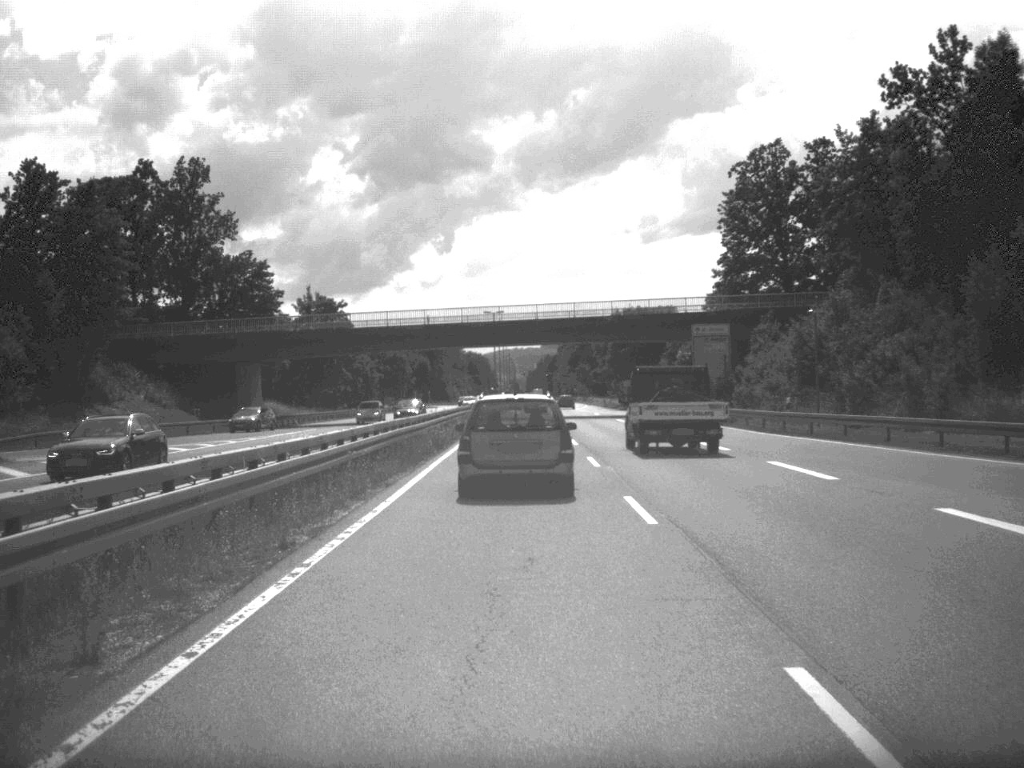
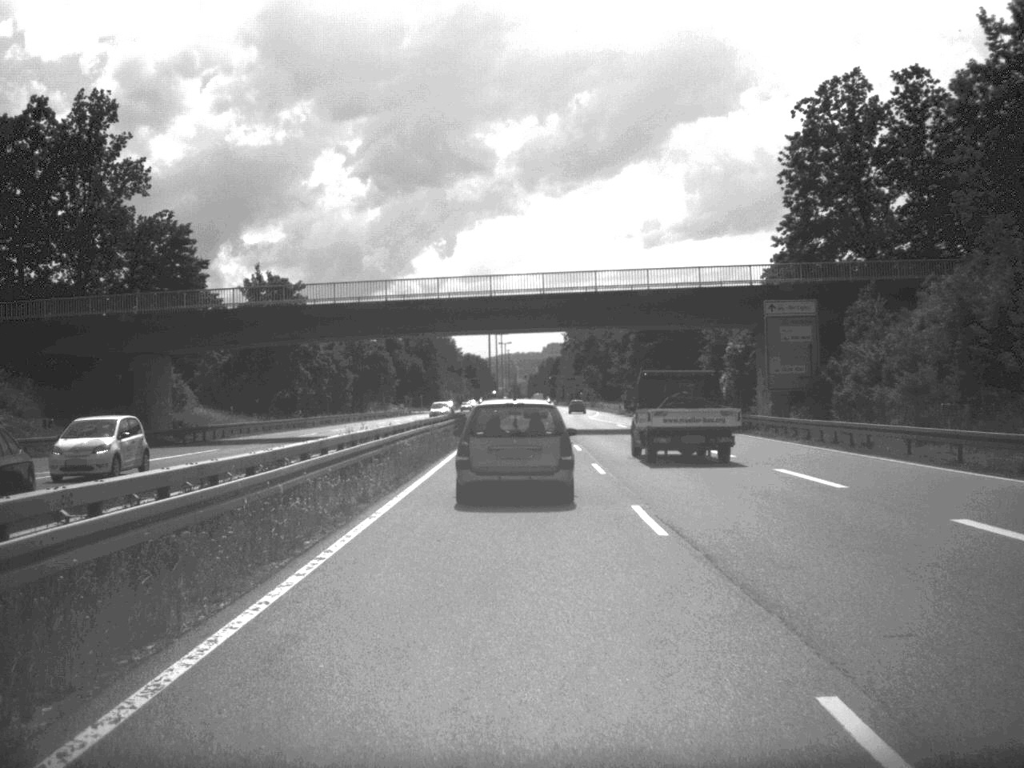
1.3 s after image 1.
(0.0, +23.9) m; 0°
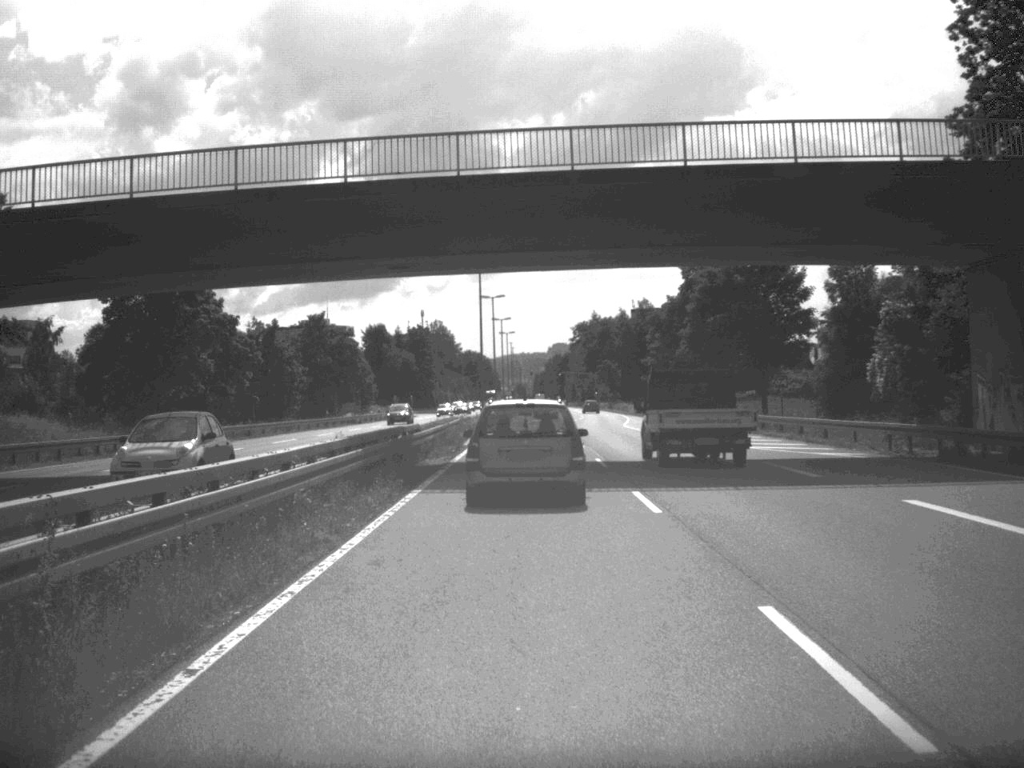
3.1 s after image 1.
(-0.1, +32.3) m; 0°
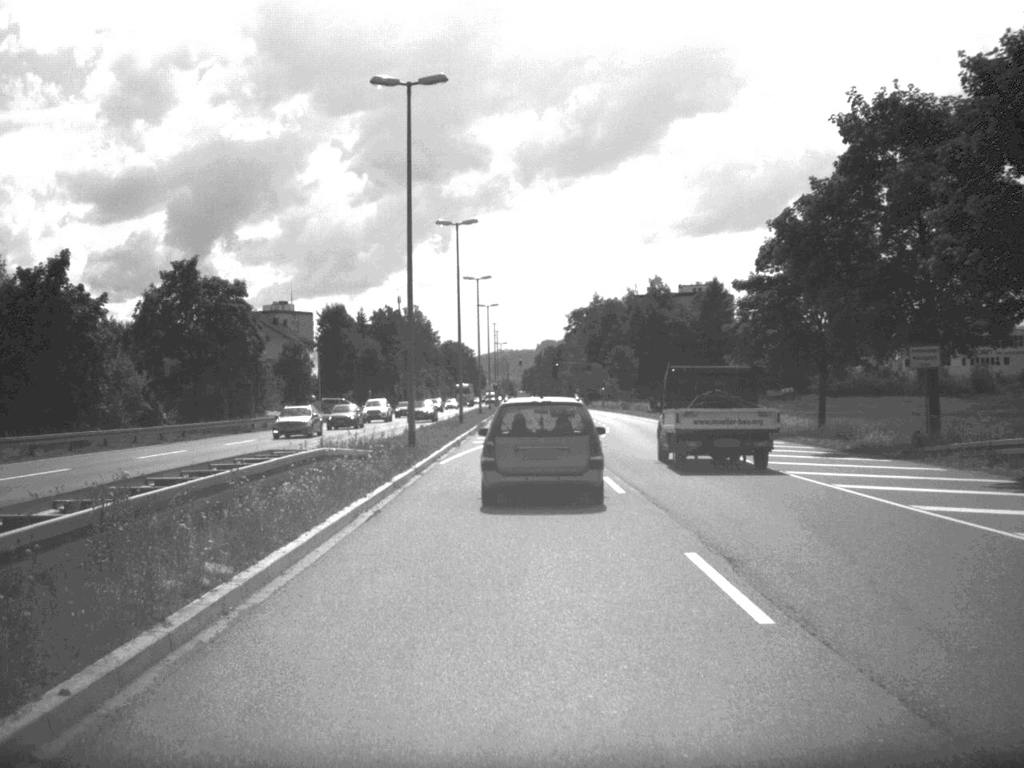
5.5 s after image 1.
(+0.1, +43.6) m; 0°
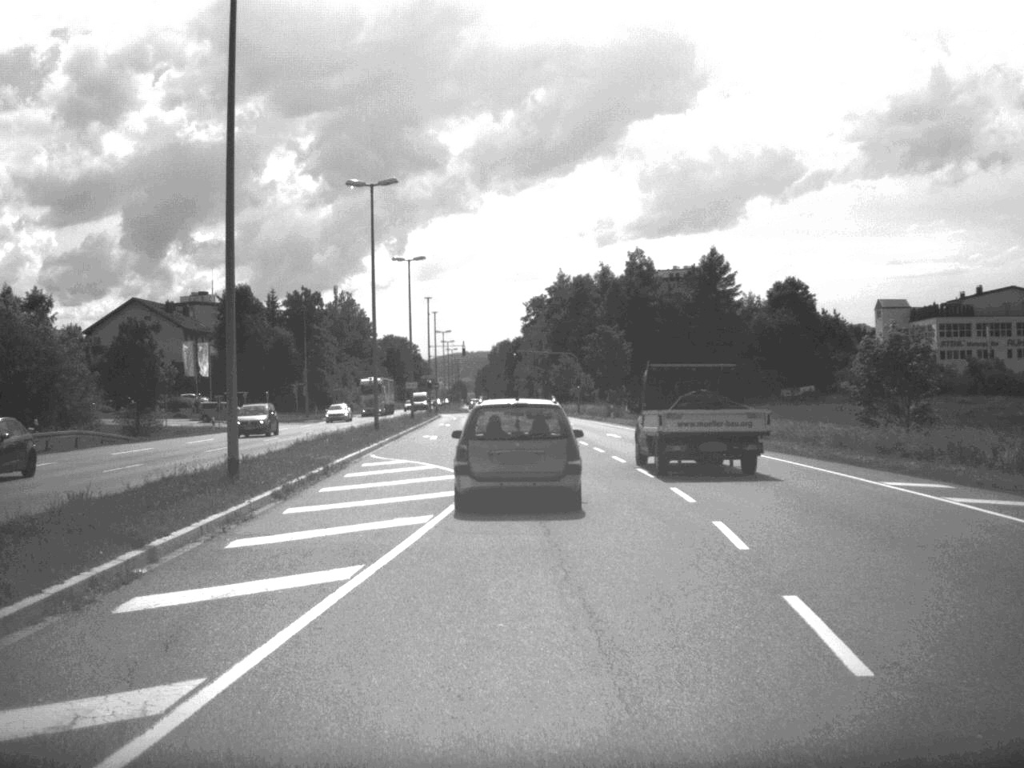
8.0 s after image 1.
(+0.8, +42.4) m; +2°
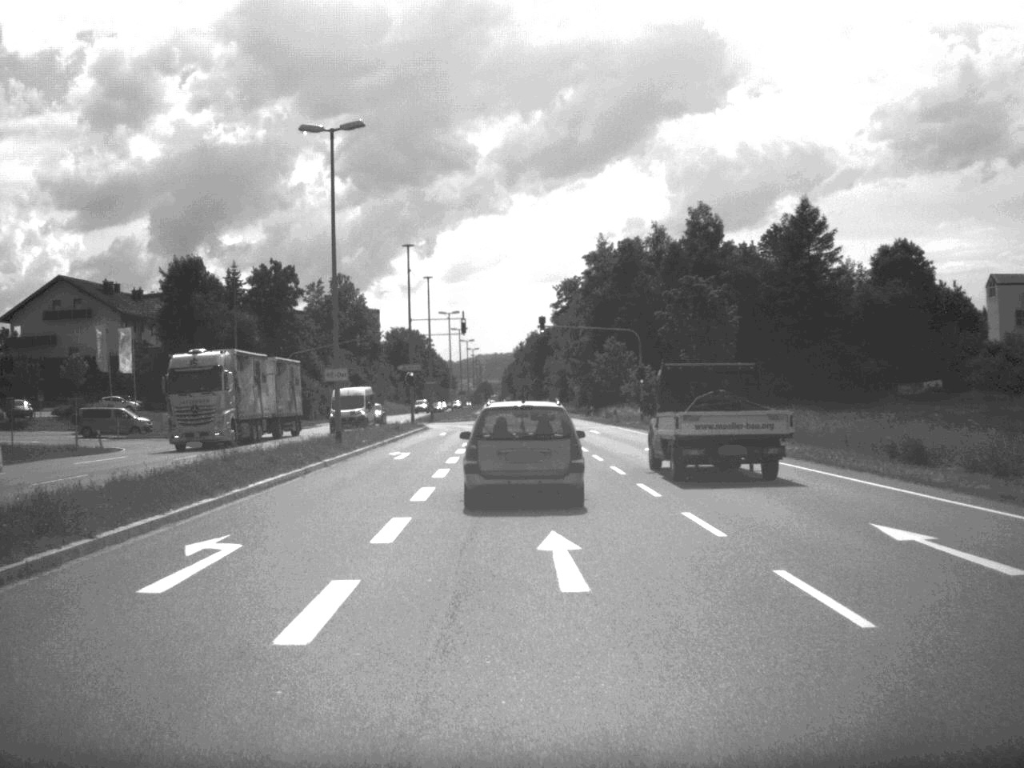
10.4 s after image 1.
(-0.3, +39.5) m; -1°
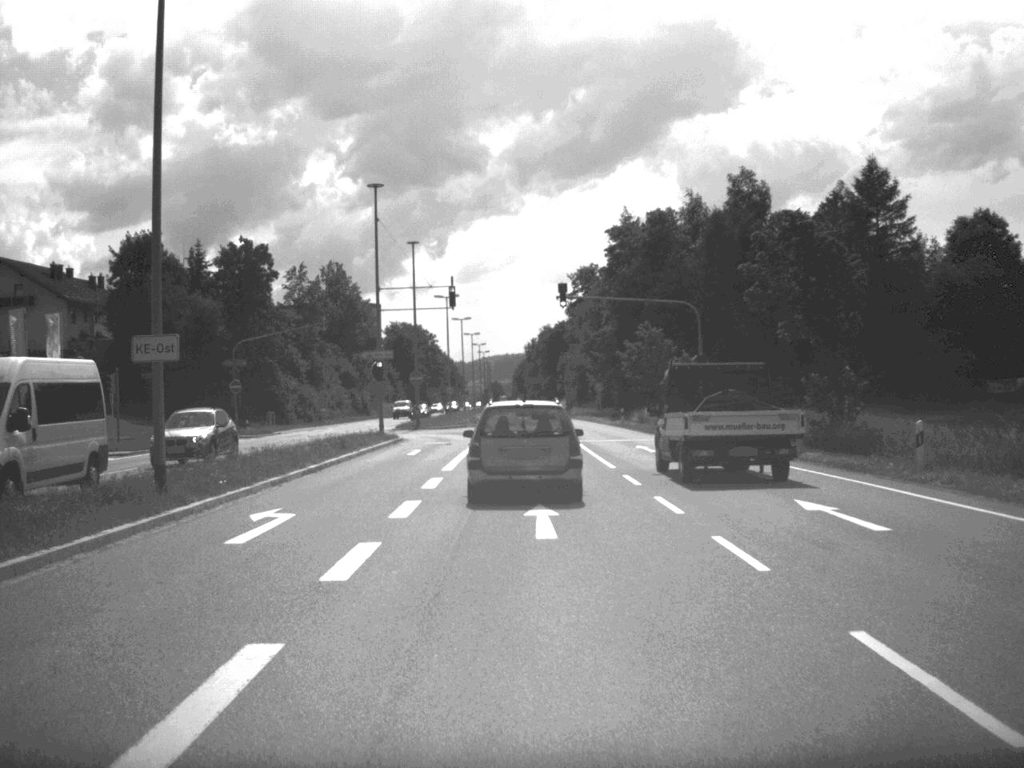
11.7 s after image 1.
(-0.1, +20.6) m; -1°
